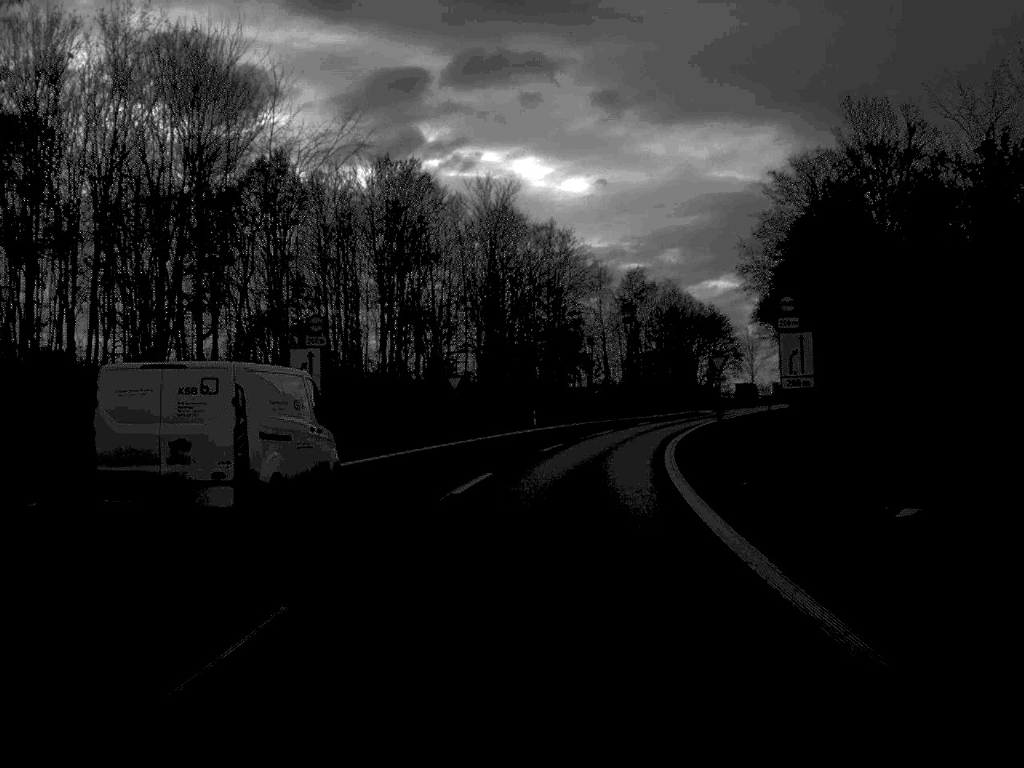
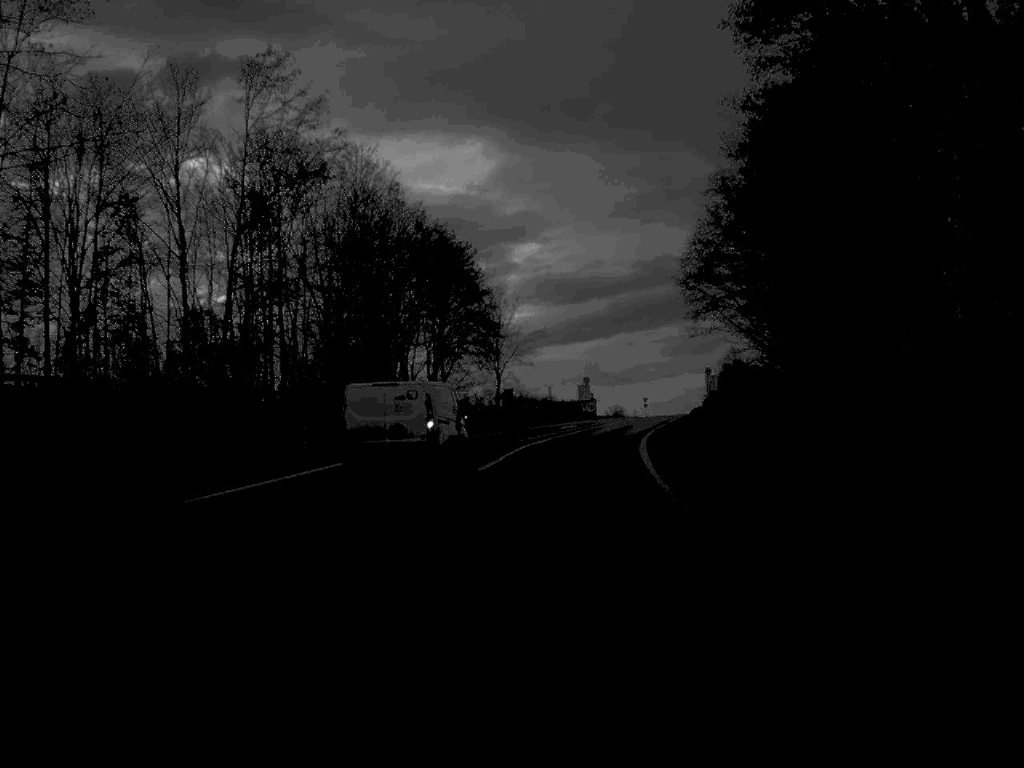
(+9.9, +81.2) m; +14°
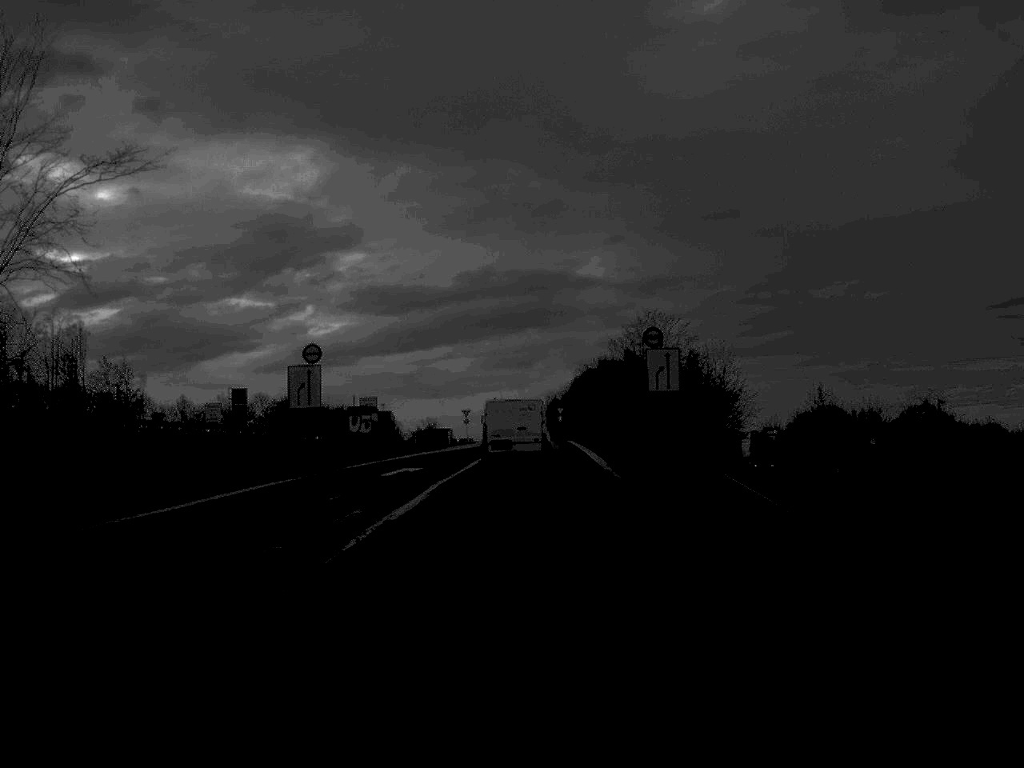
(+7.1, +82.0) m; +8°
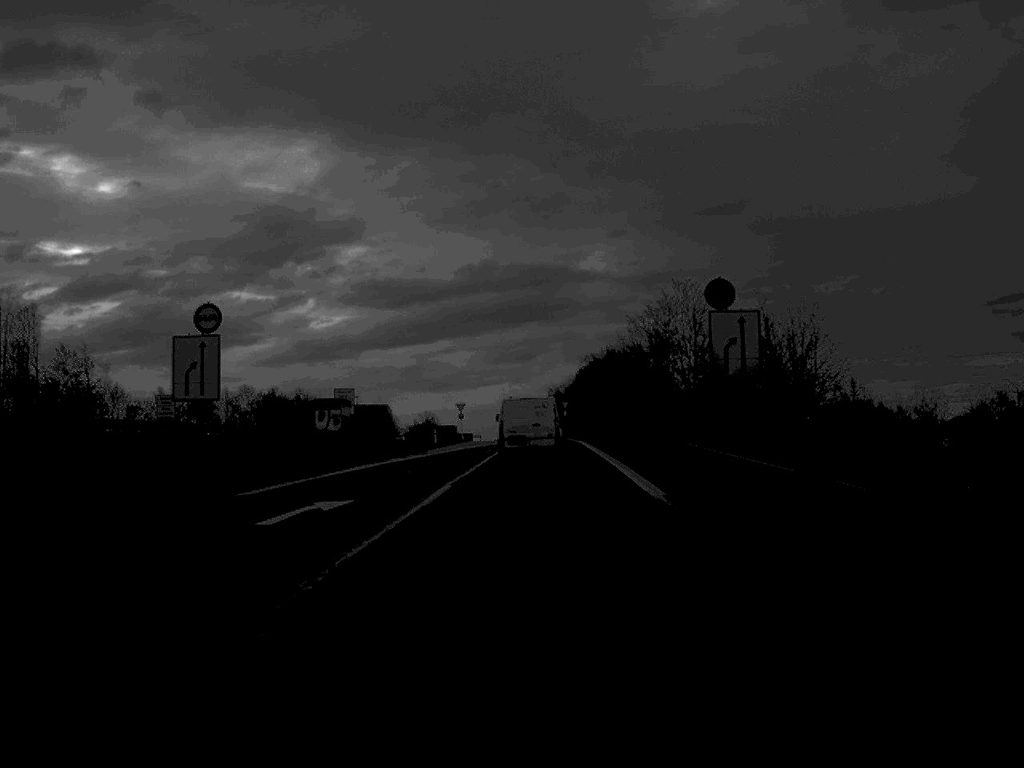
(0.0, +15.6) m; 0°
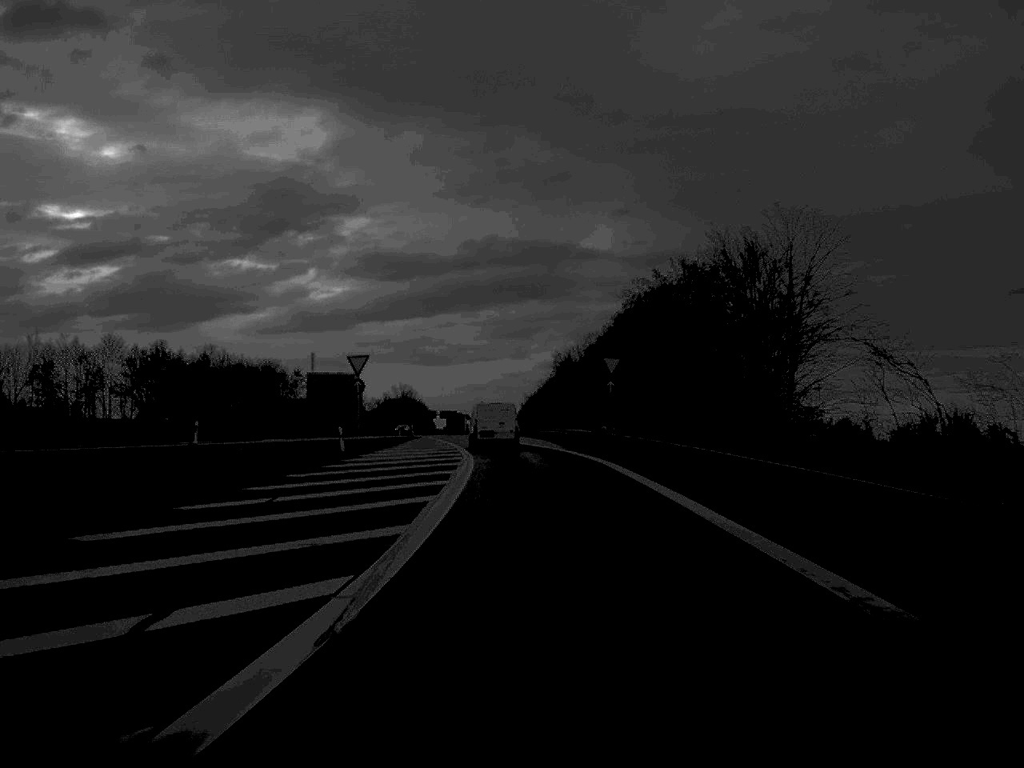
(+0.4, +82.5) m; 0°
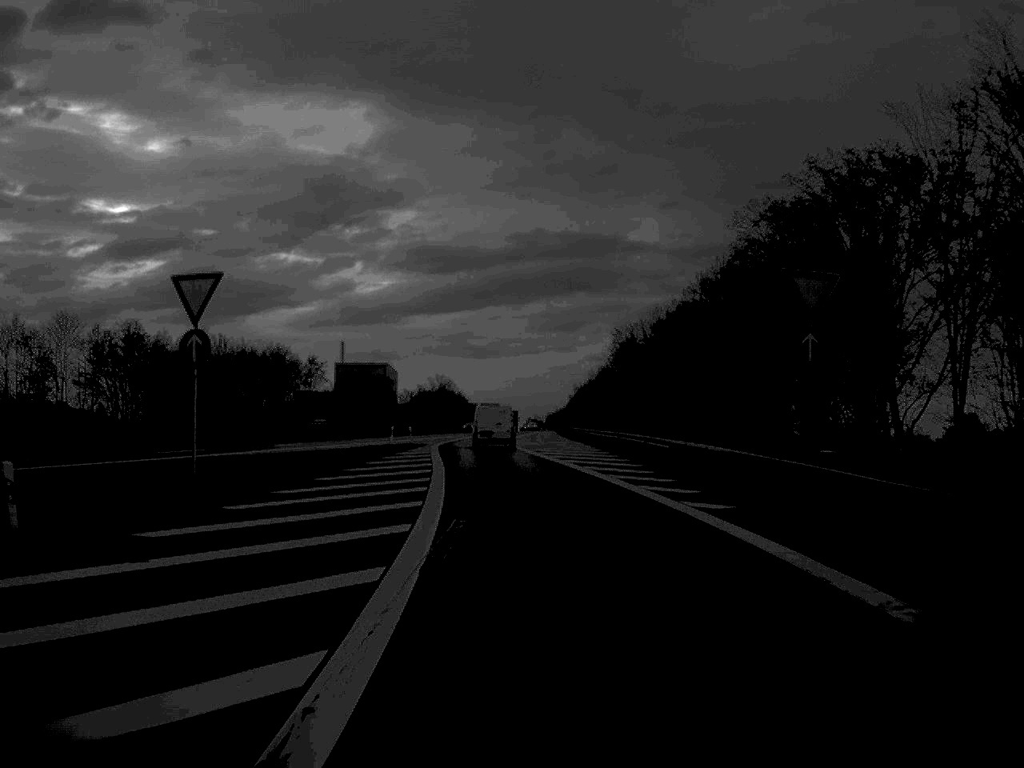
(-0.5, +34.3) m; -2°
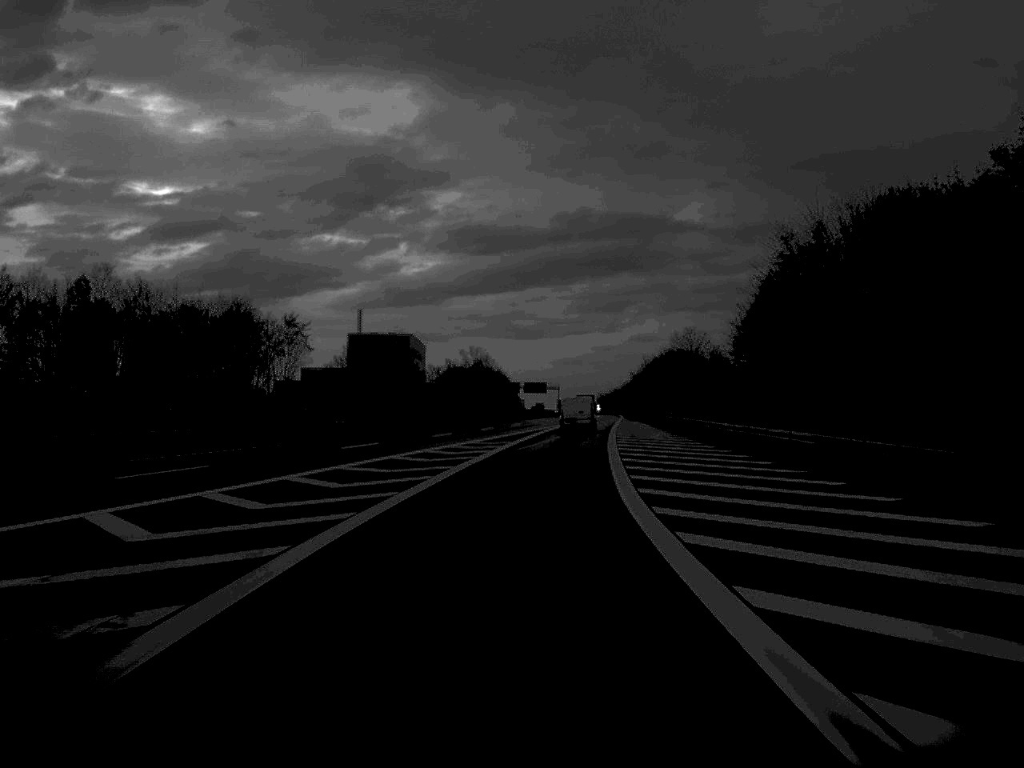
(-2.0, +63.2) m; -2°
